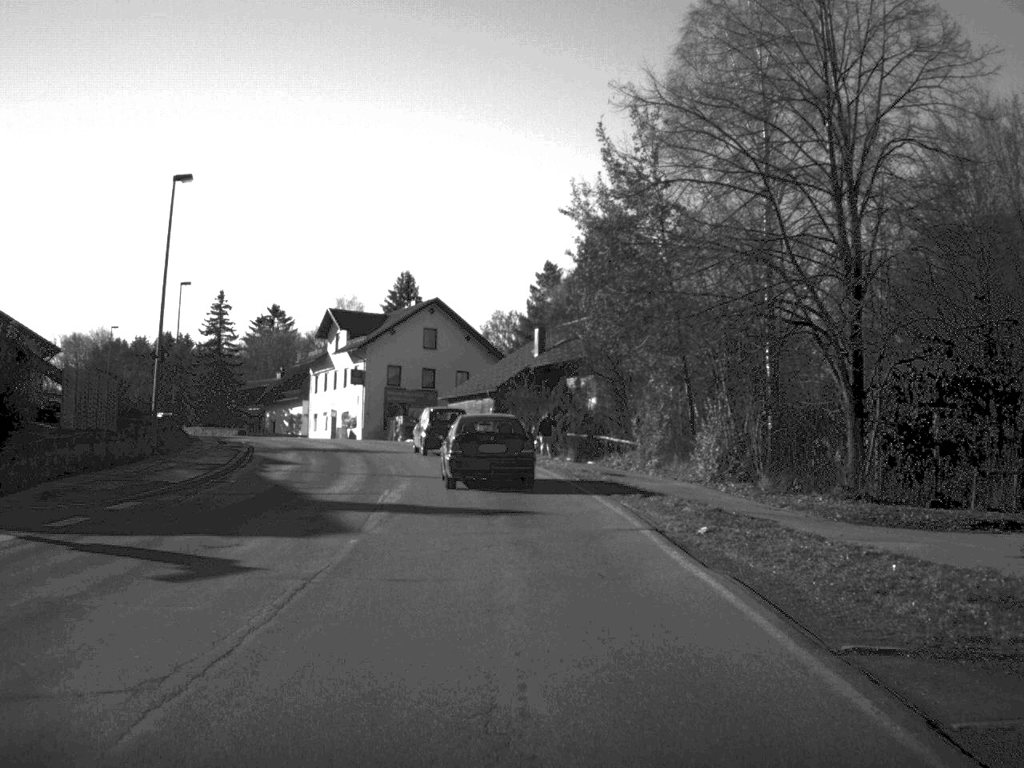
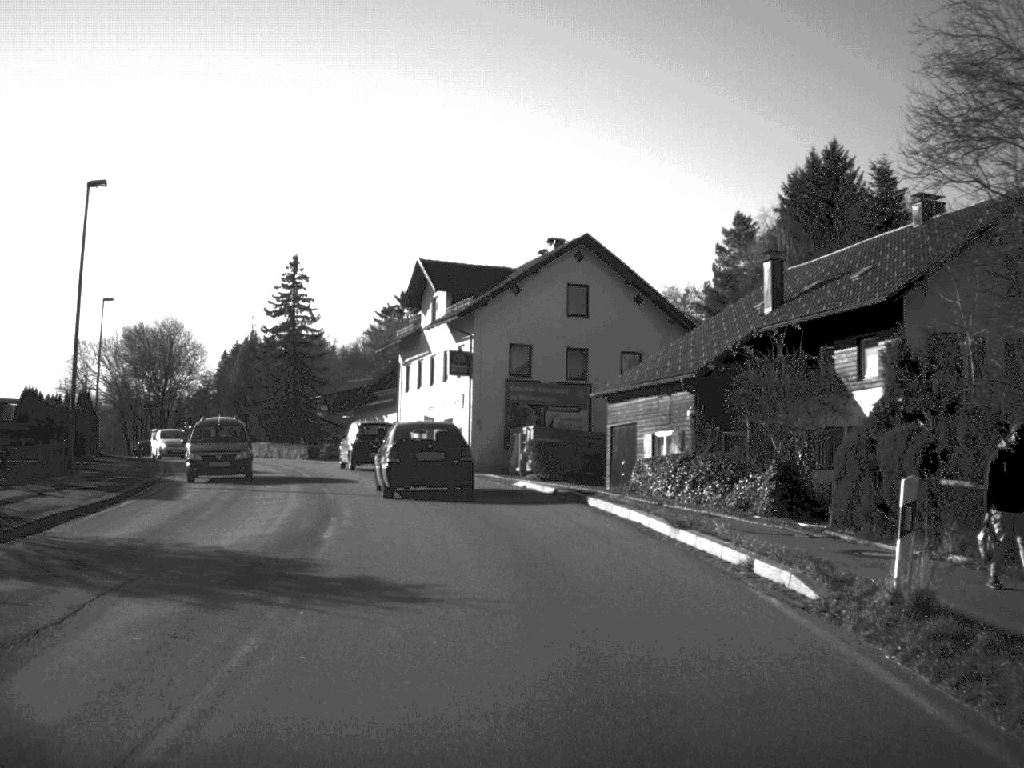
(-1.7, +32.4) m; -8°
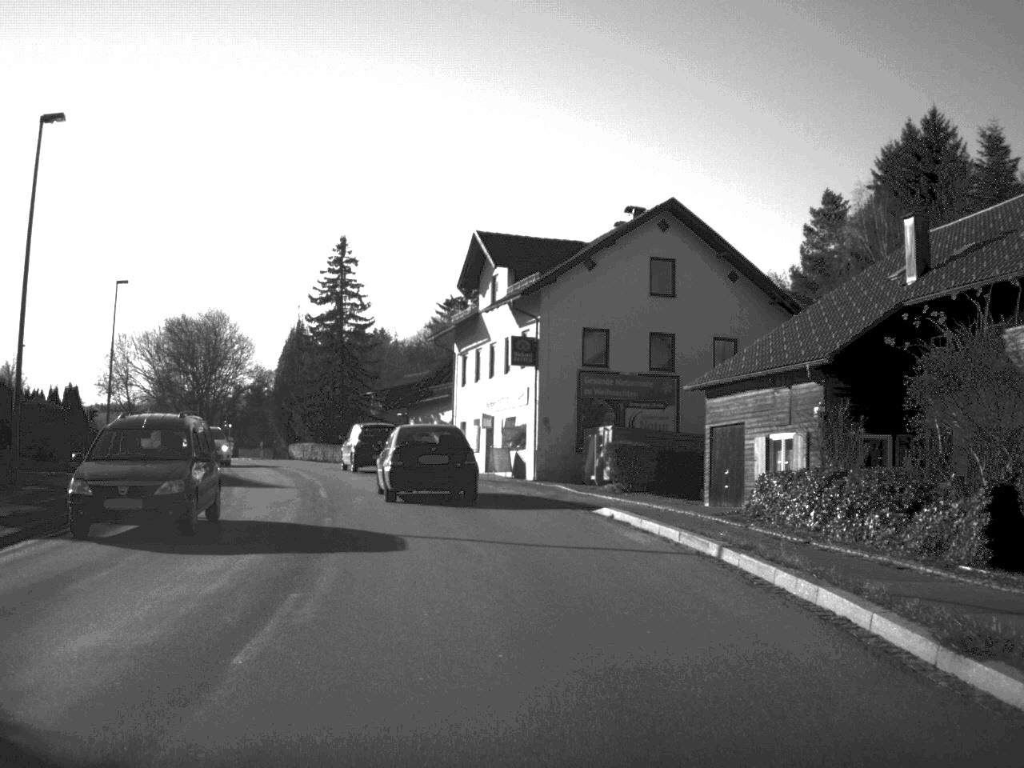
(-0.2, +8.2) m; -3°
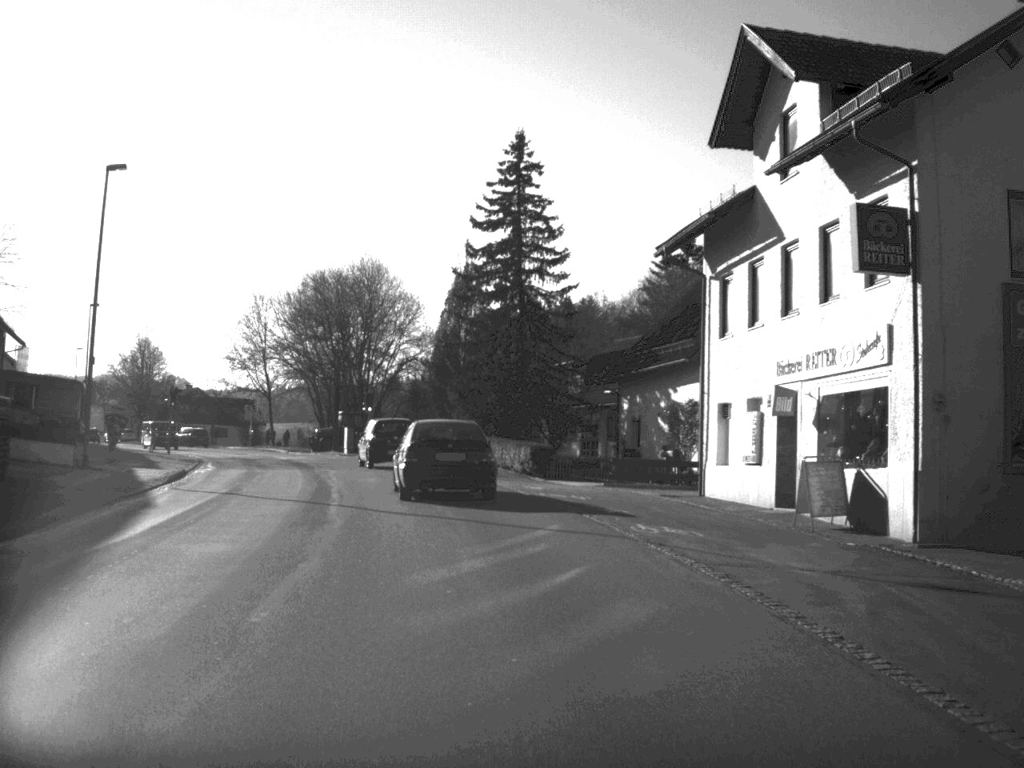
(-2.0, +24.9) m; -10°
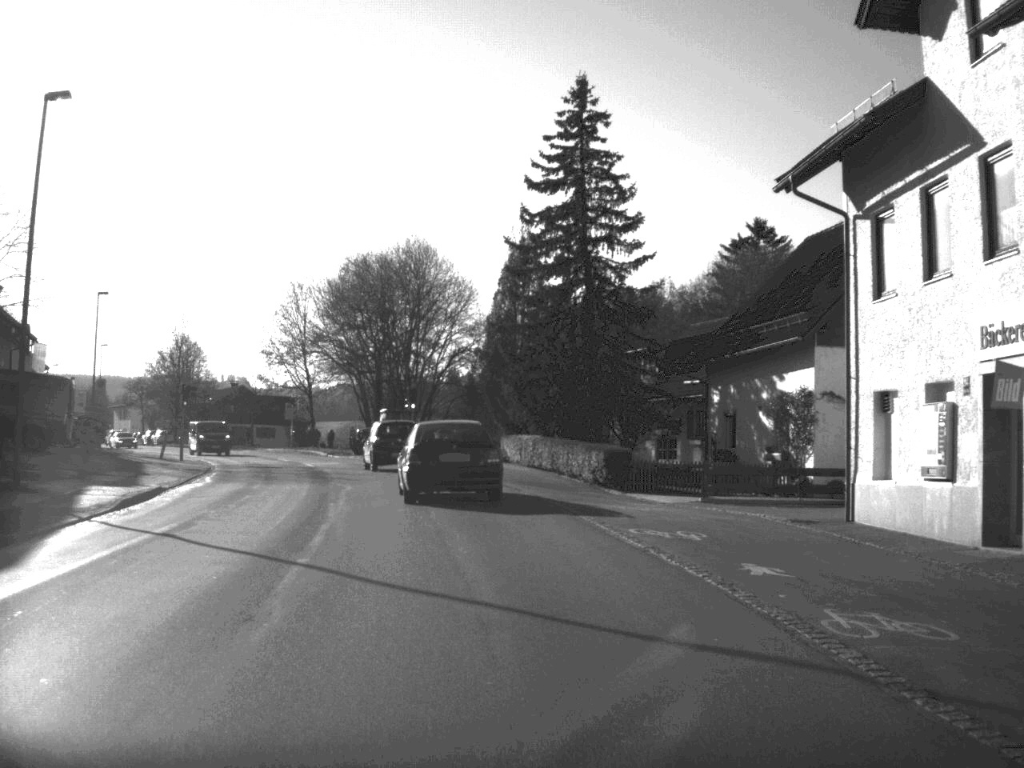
(-0.2, +8.3) m; -3°
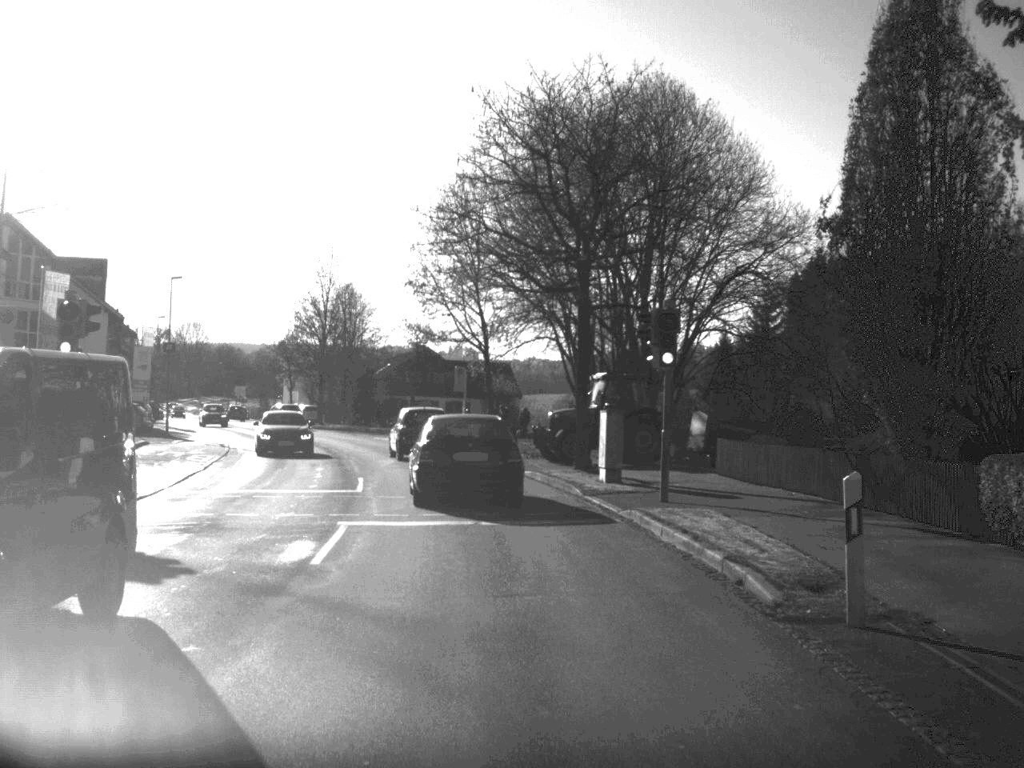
(-3.1, +33.4) m; -10°
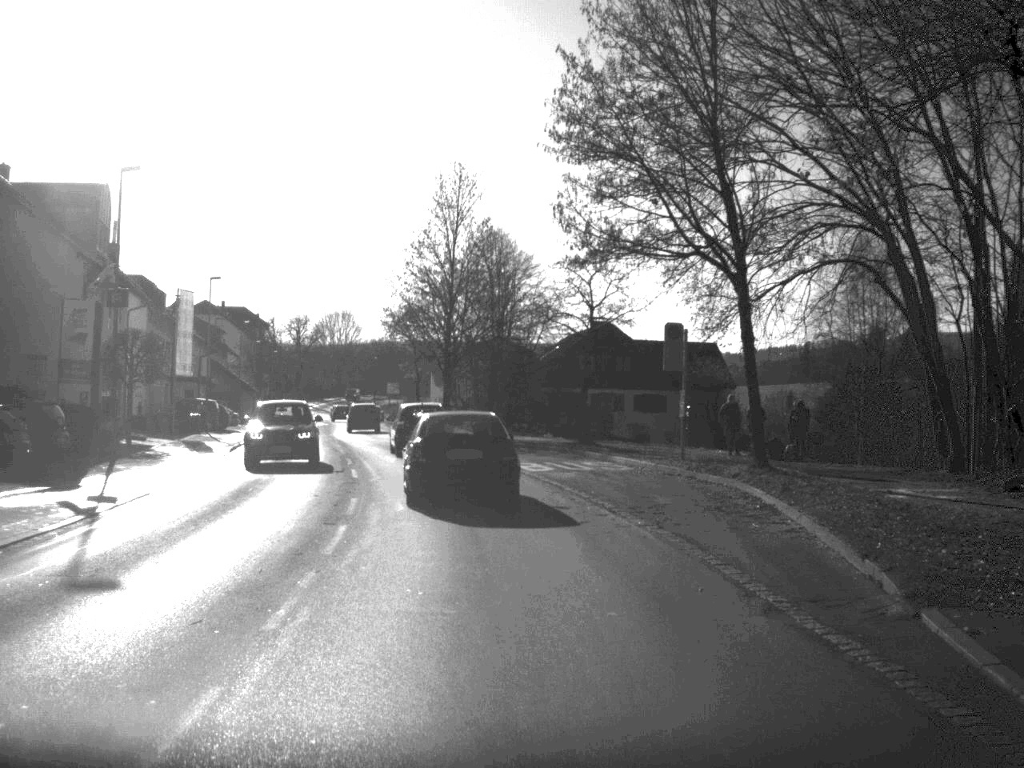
(-2.2, +30.2) m; -8°
